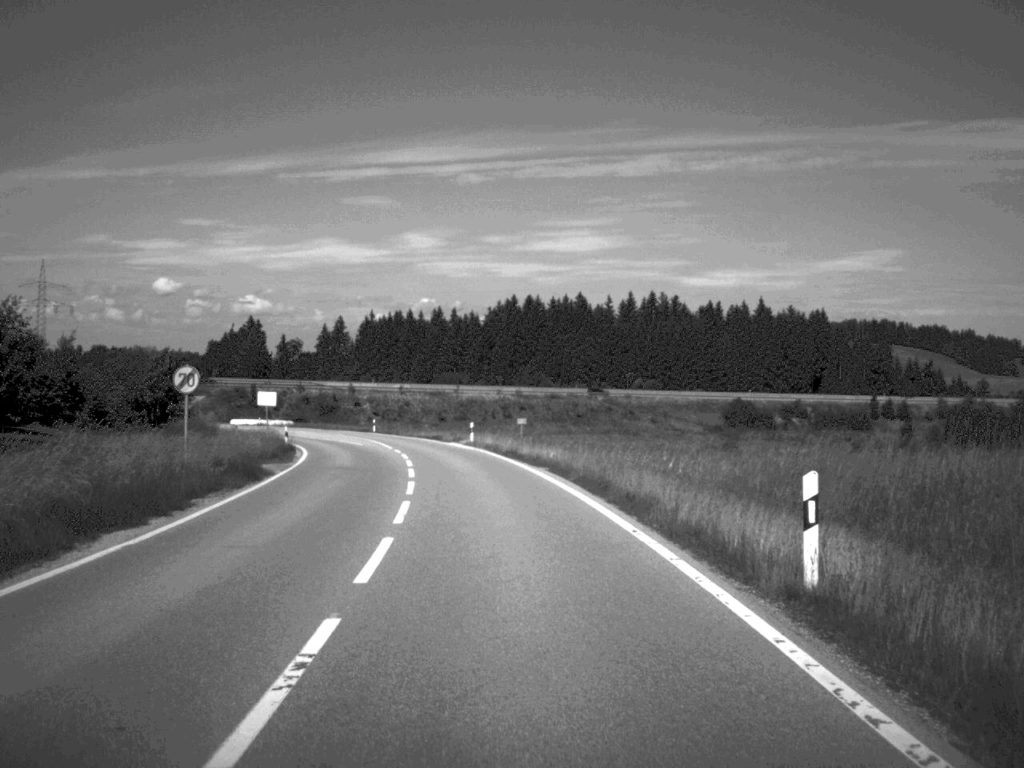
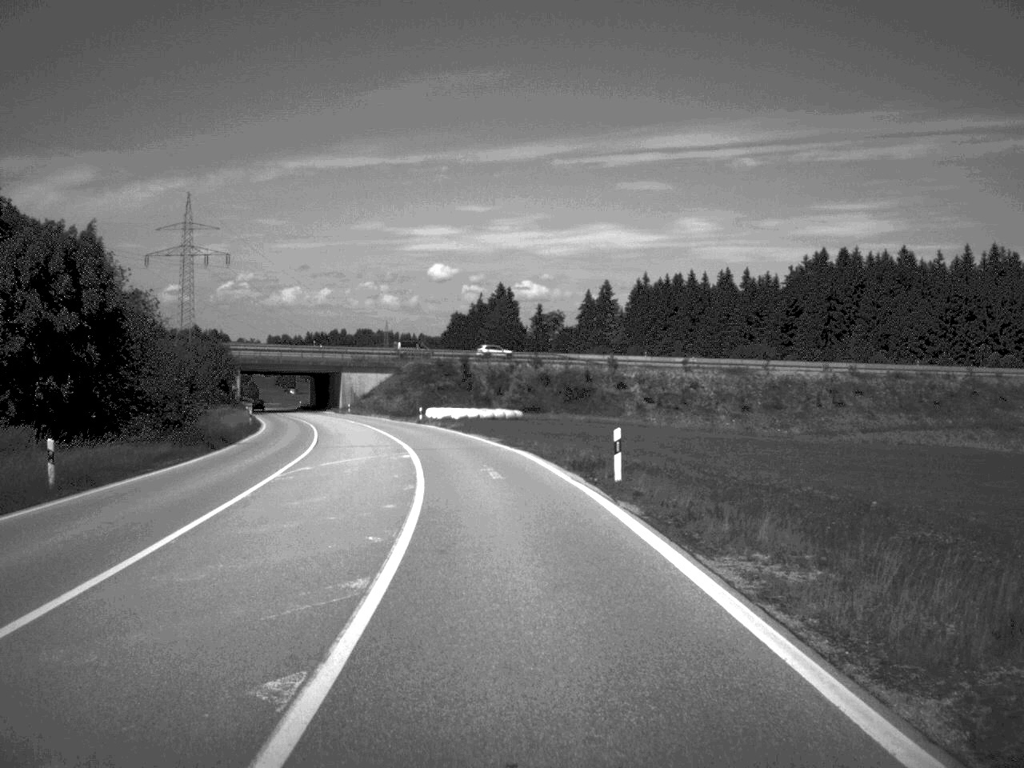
(-8.1, +73.0) m; -13°
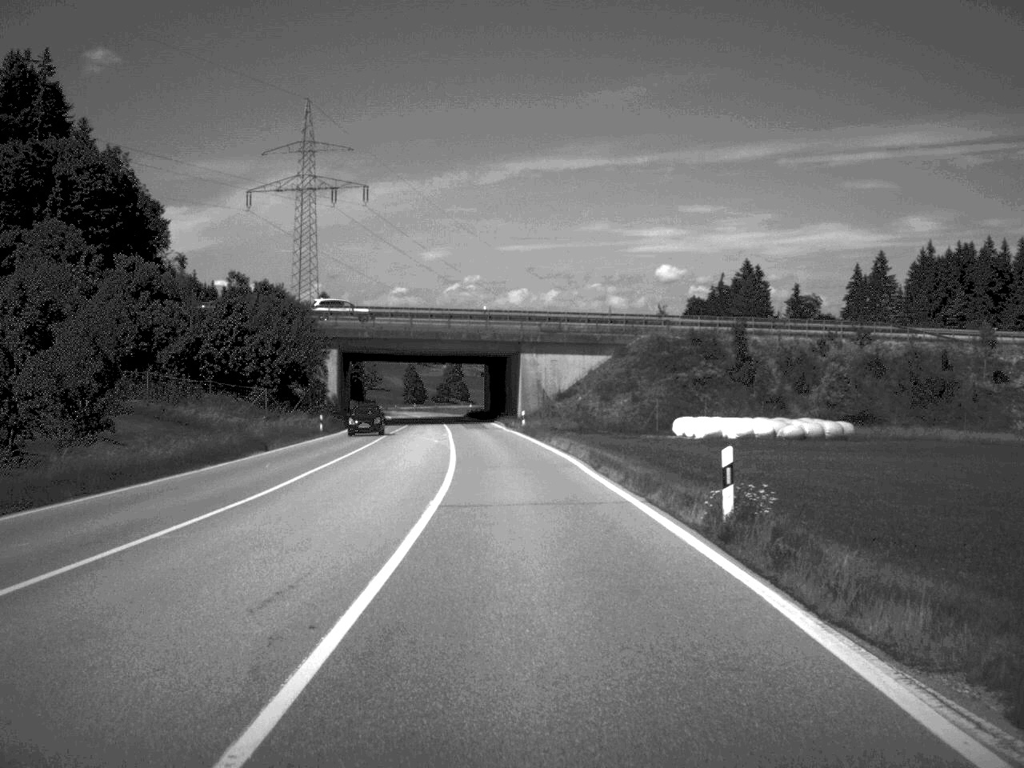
(-6.3, +64.9) m; -10°
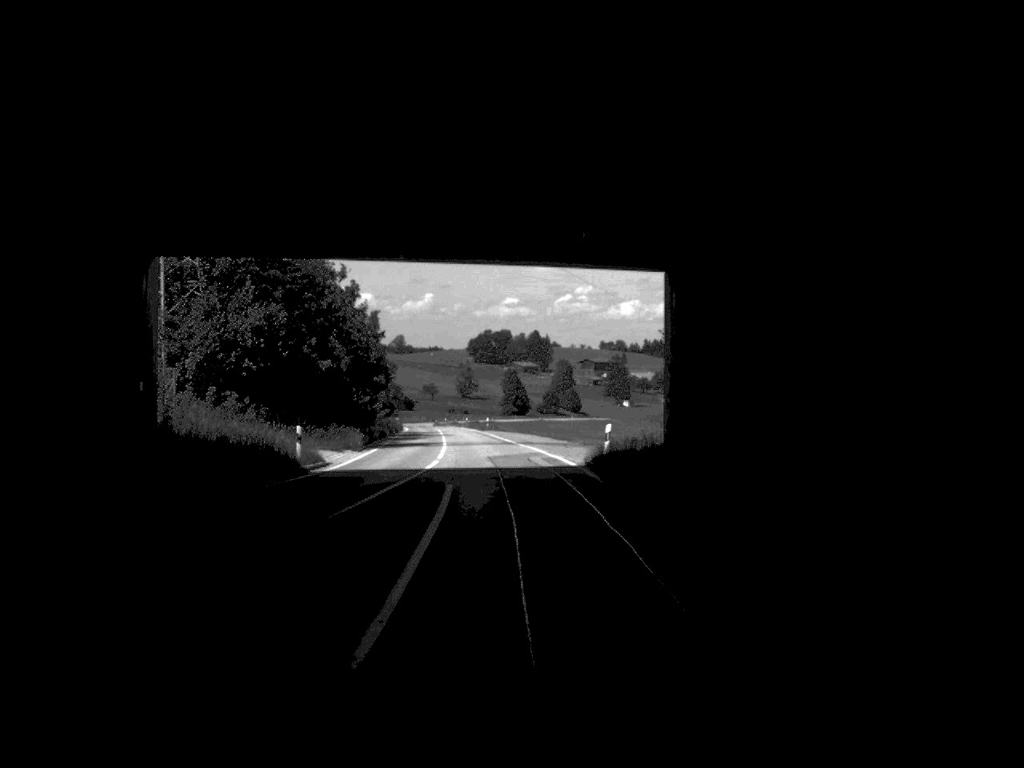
(-4.4, +84.0) m; -5°
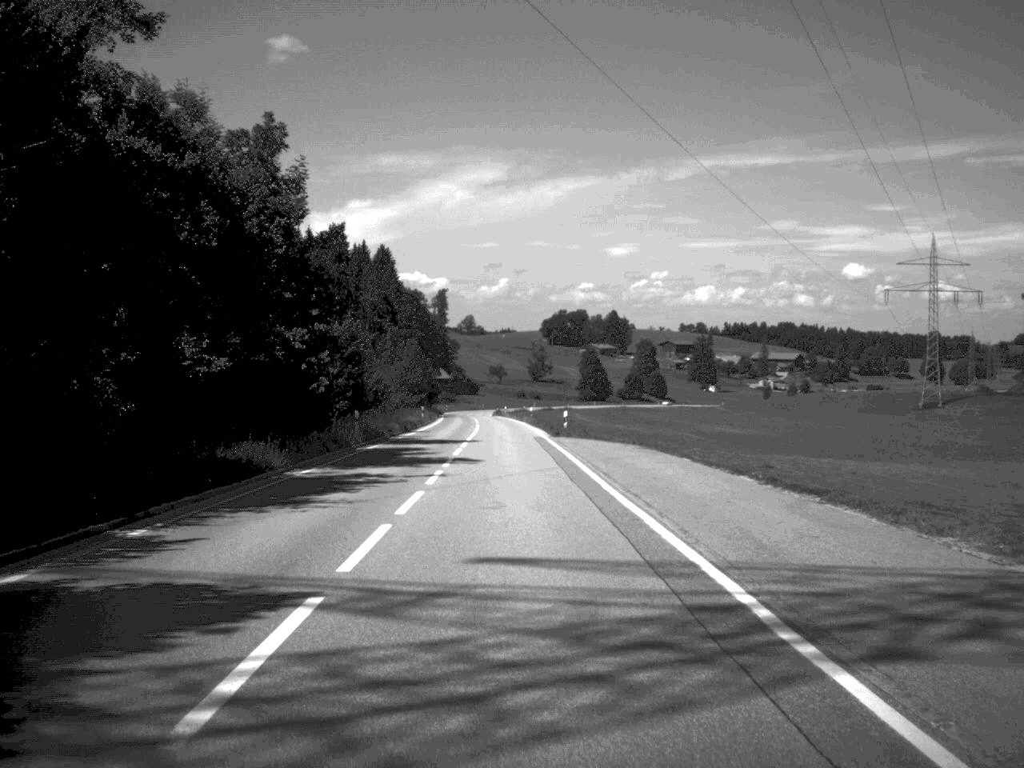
(-1.7, +50.5) m; -3°
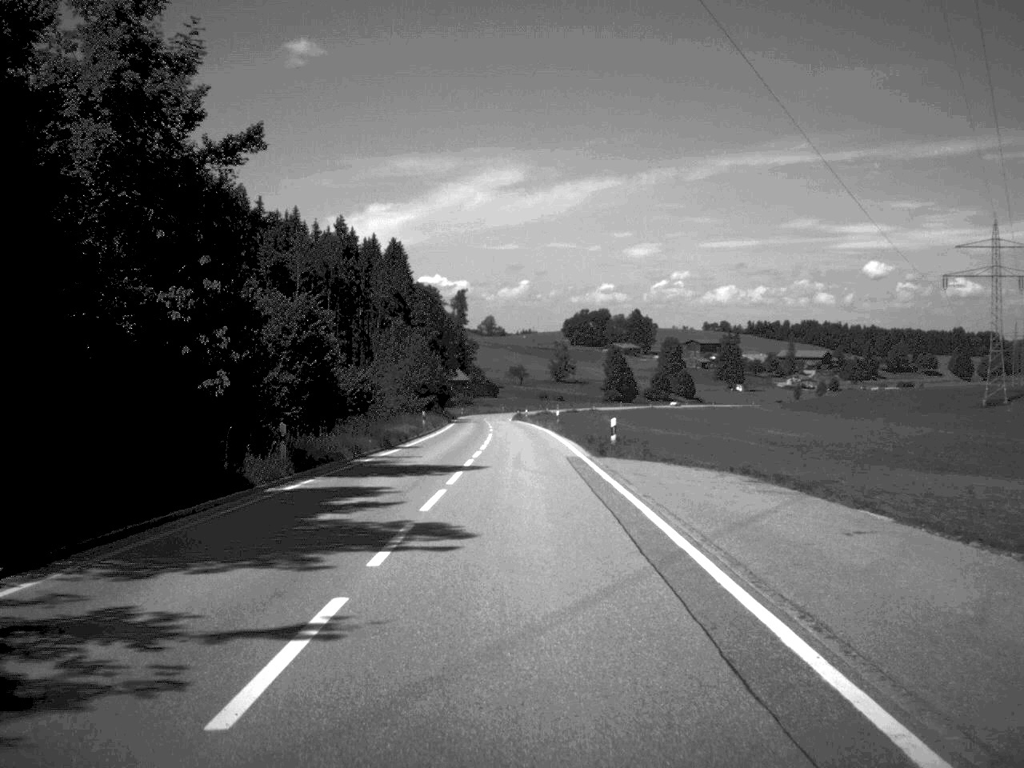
(-0.2, +16.8) m; -1°
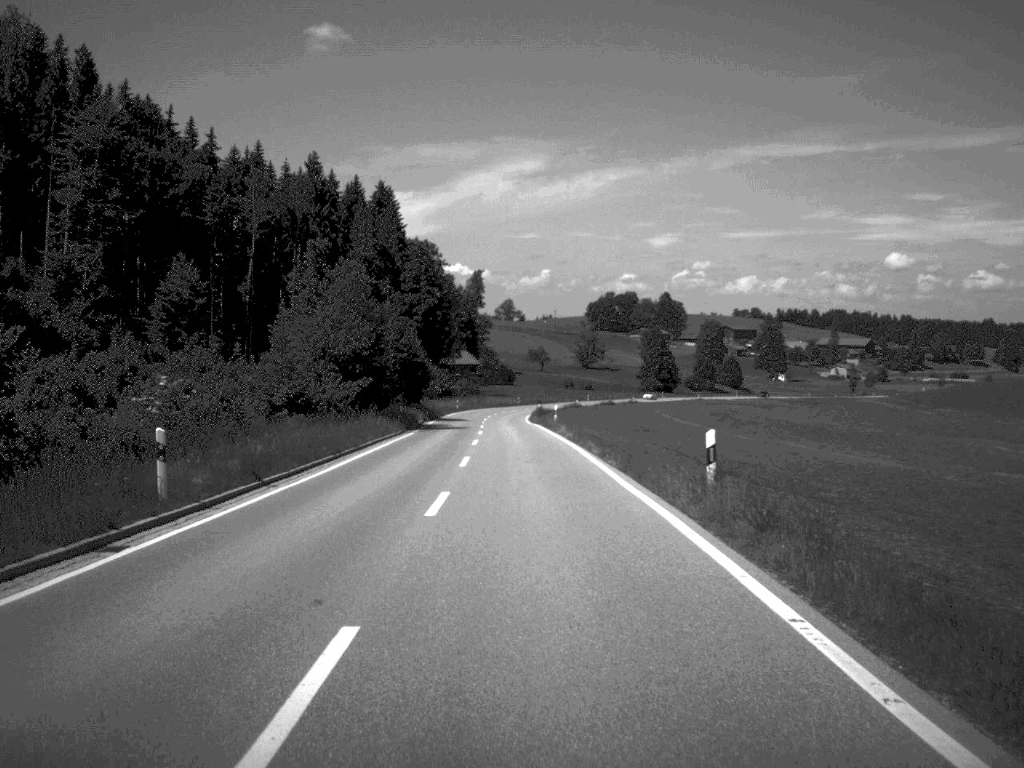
(-0.4, +54.3) m; -1°
